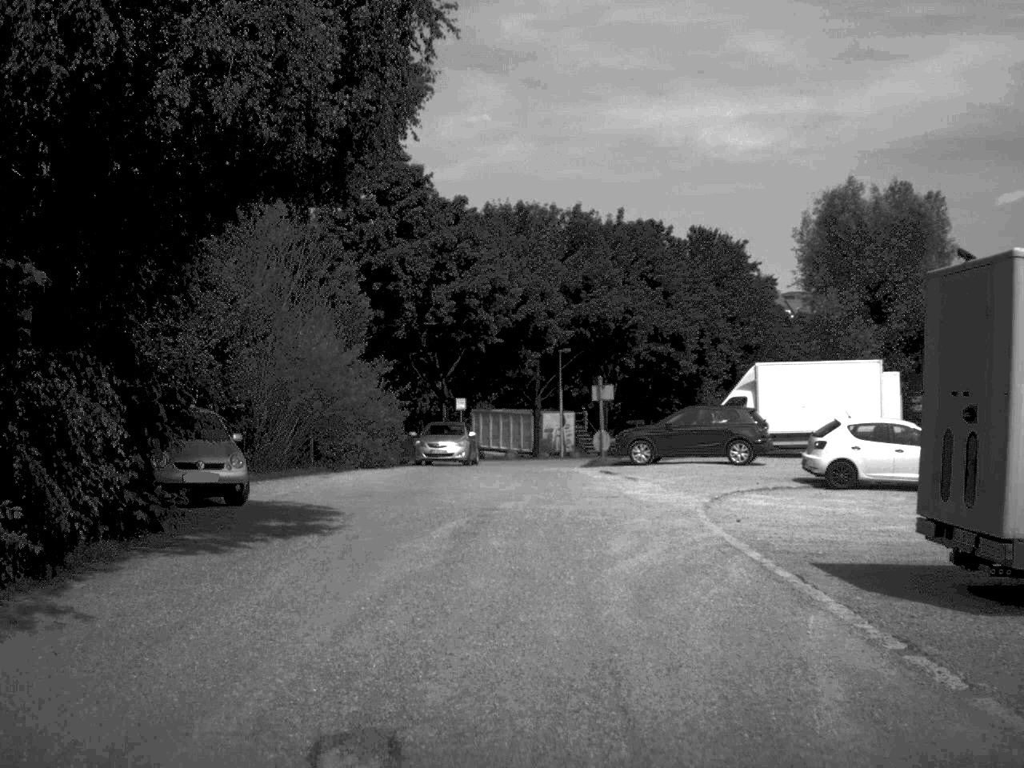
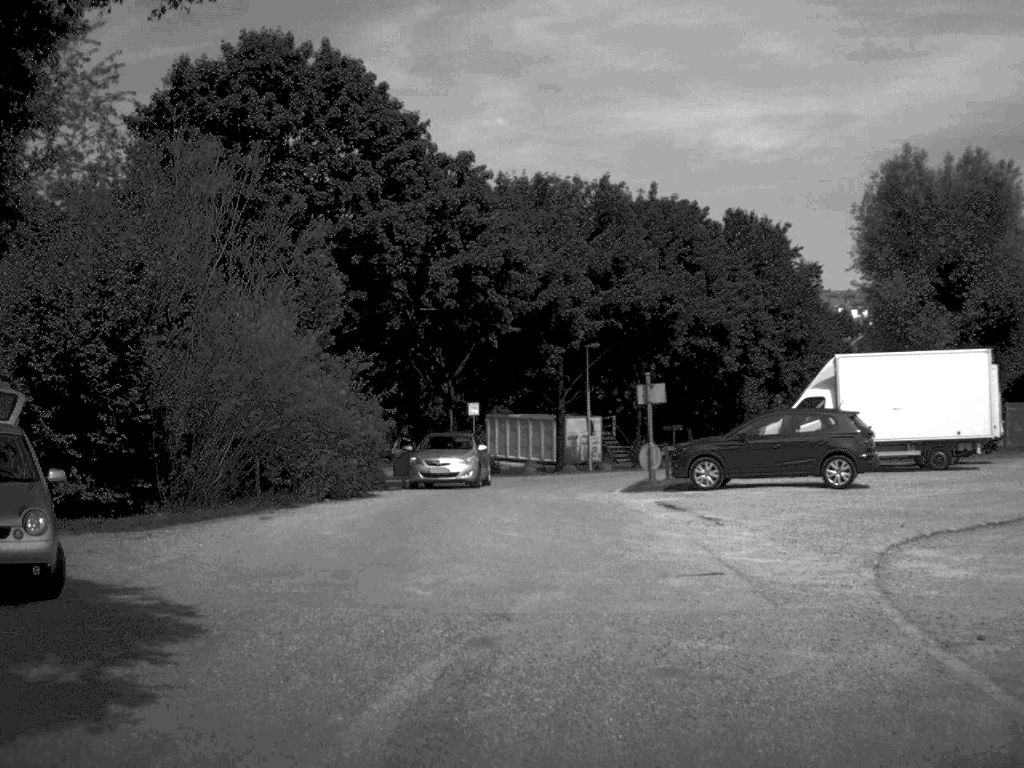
(-0.1, +8.4) m; -1°
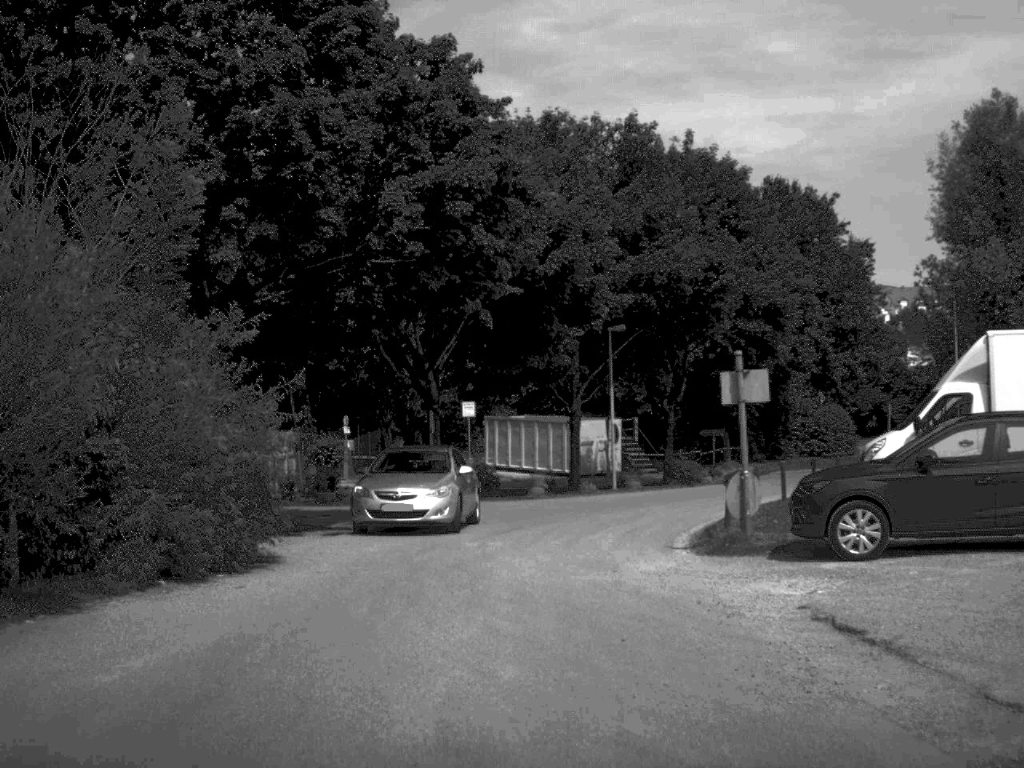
(0.0, +11.1) m; 0°
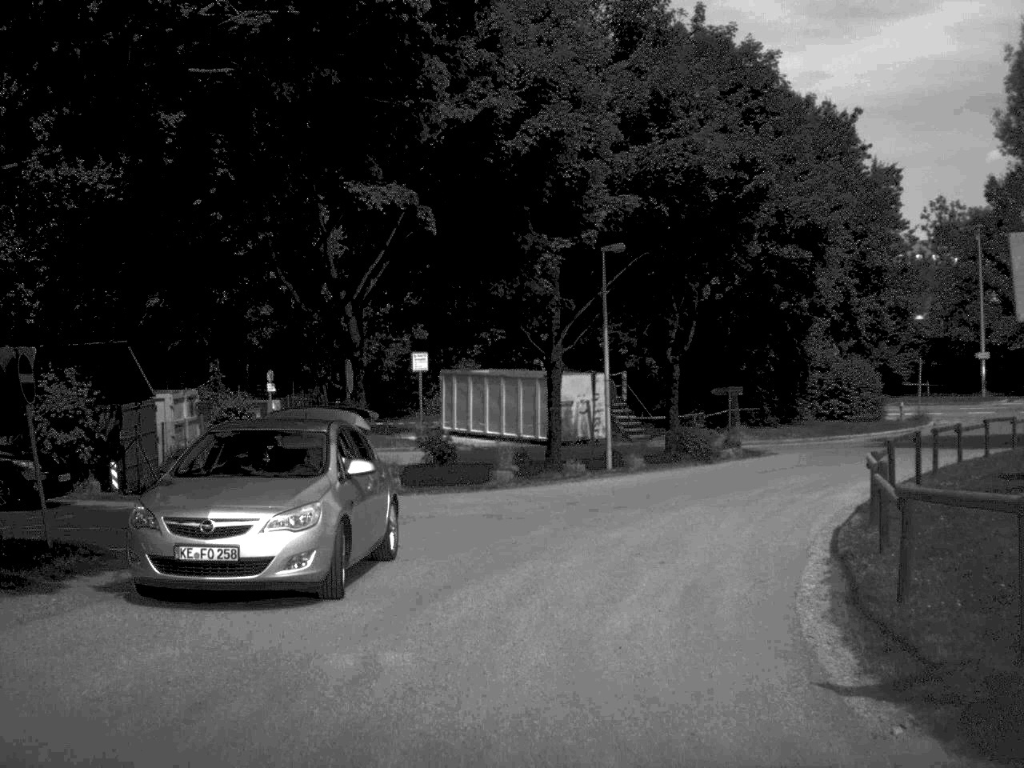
(+0.1, +10.4) m; +1°
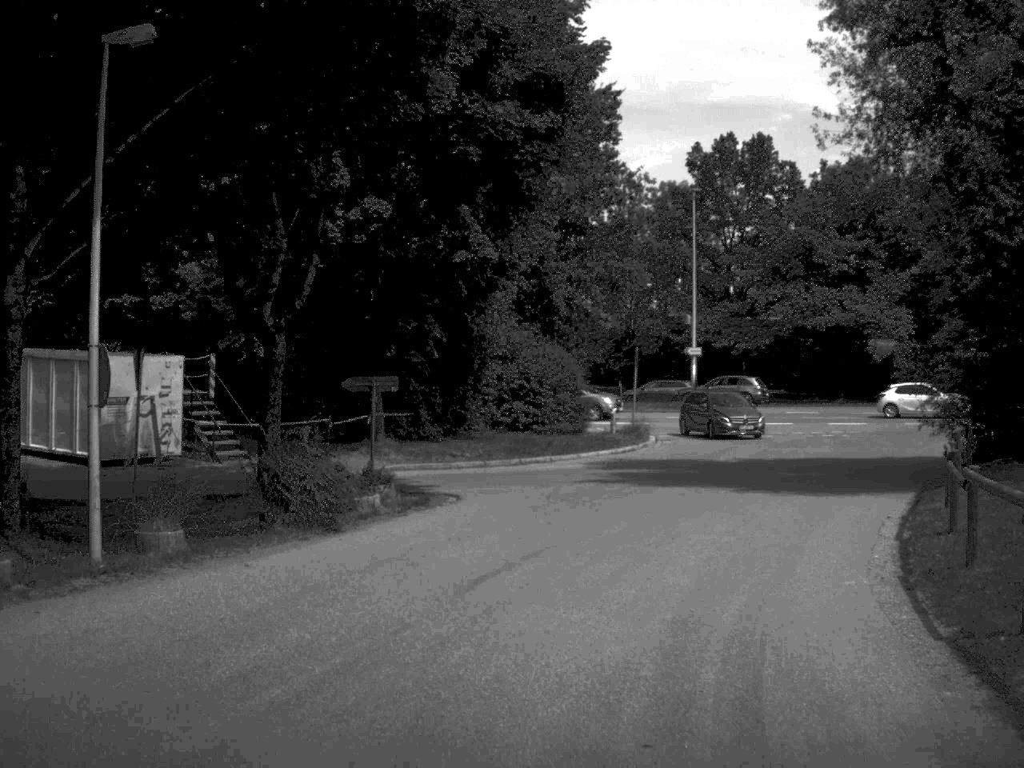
(+1.9, +16.1) m; +16°
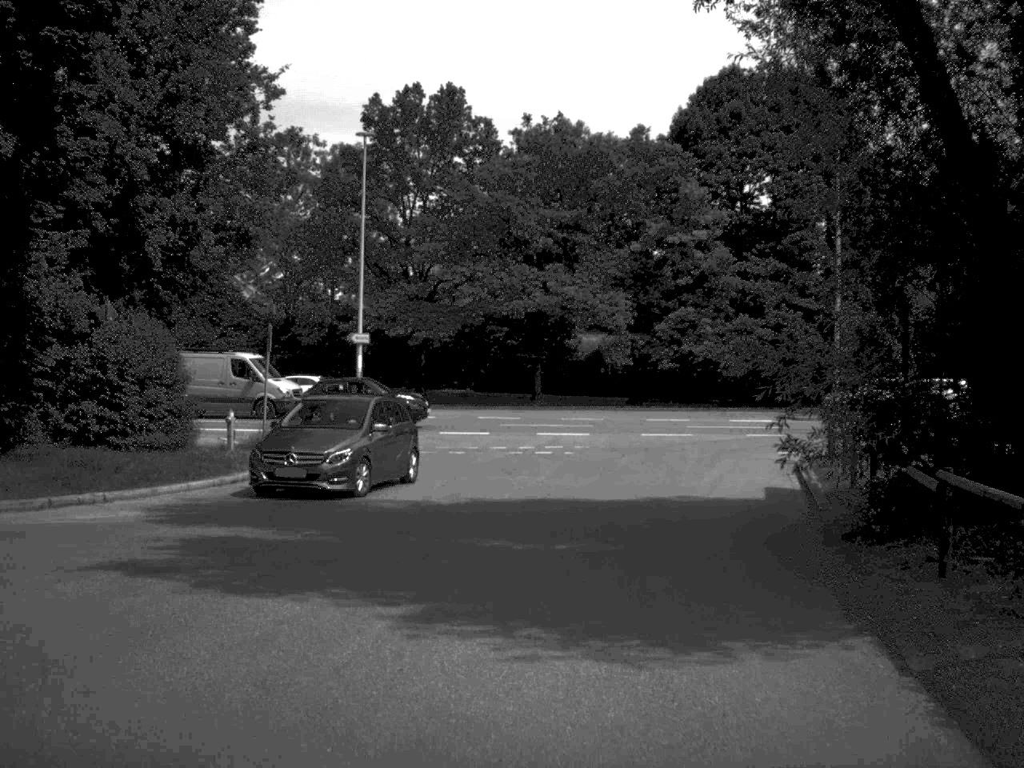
(+1.7, +12.5) m; +14°
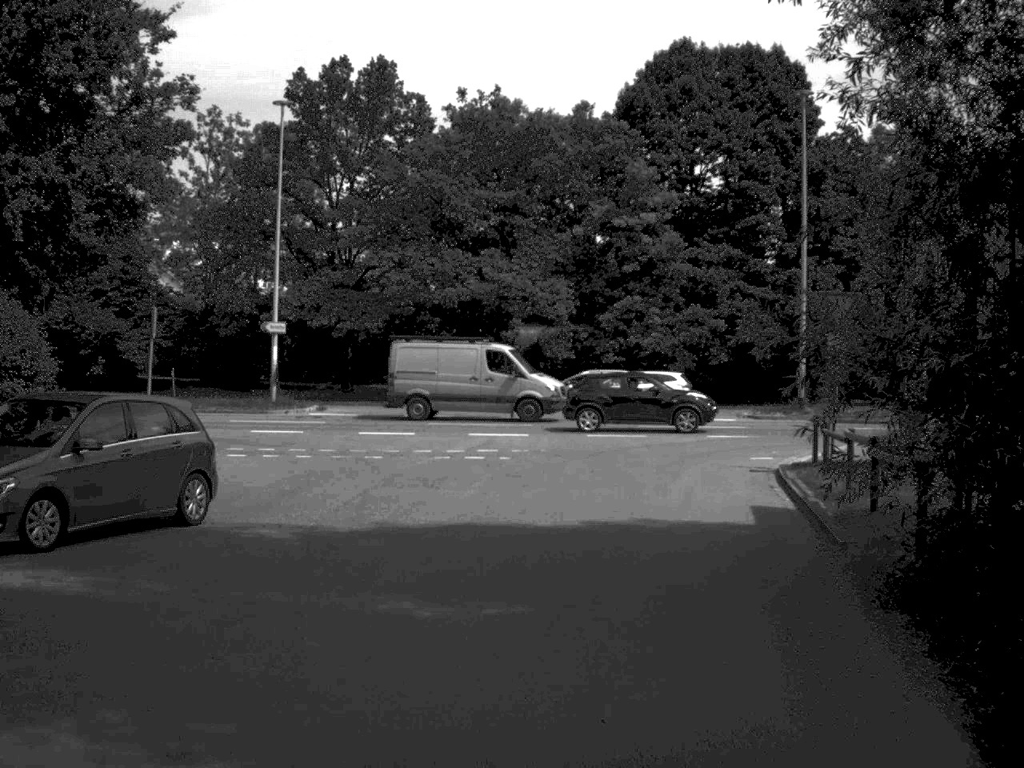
(+0.1, +4.3) m; +3°
